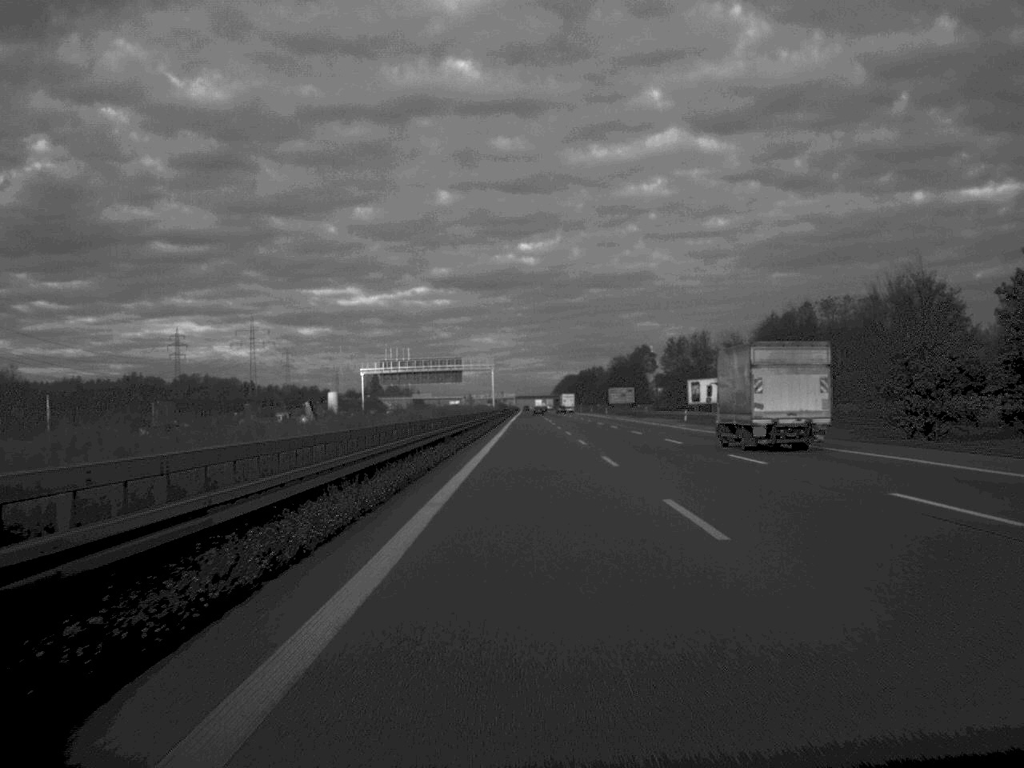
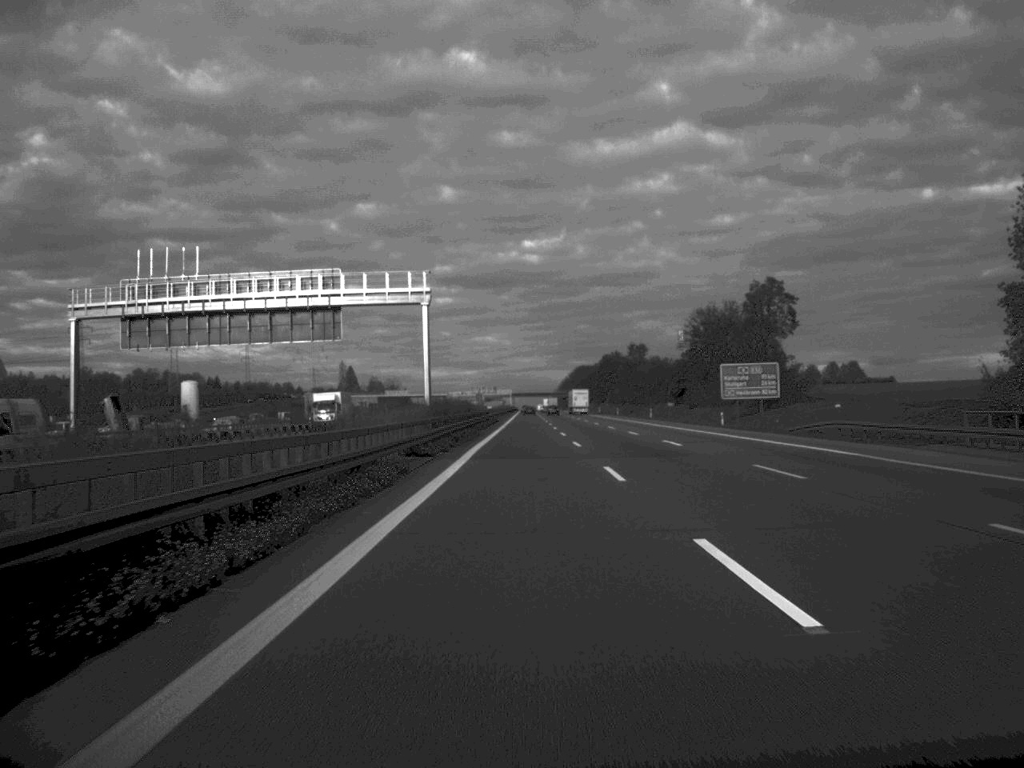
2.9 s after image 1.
(+0.2, +130.0) m; 0°
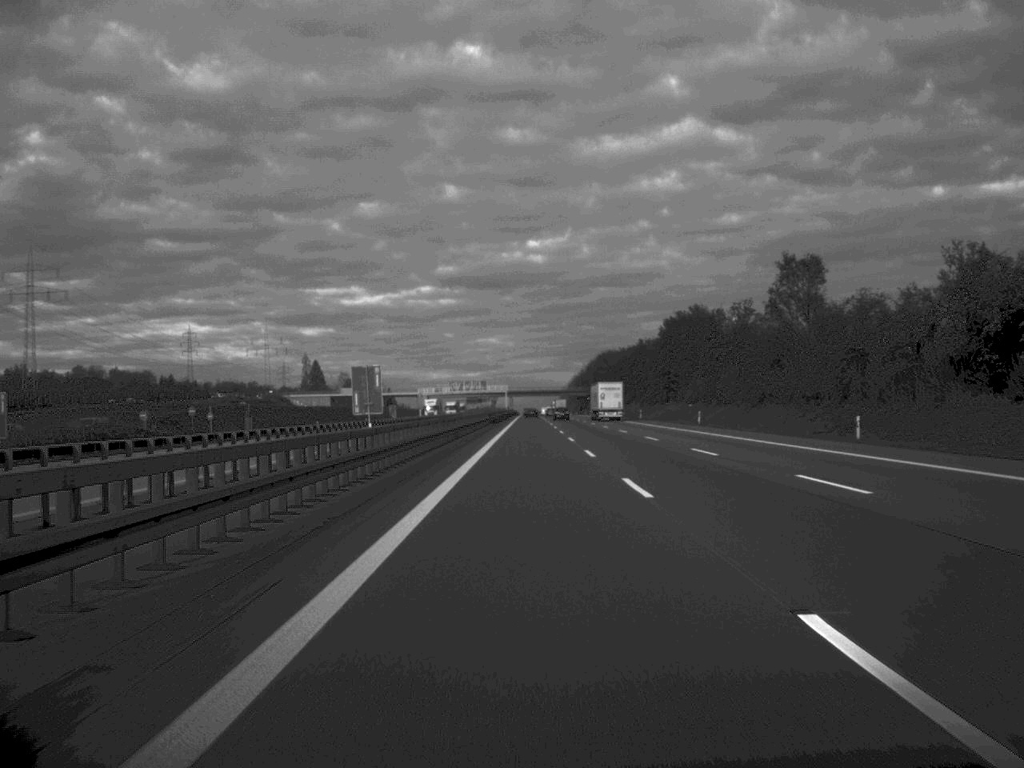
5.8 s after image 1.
(-0.2, +134.6) m; 0°
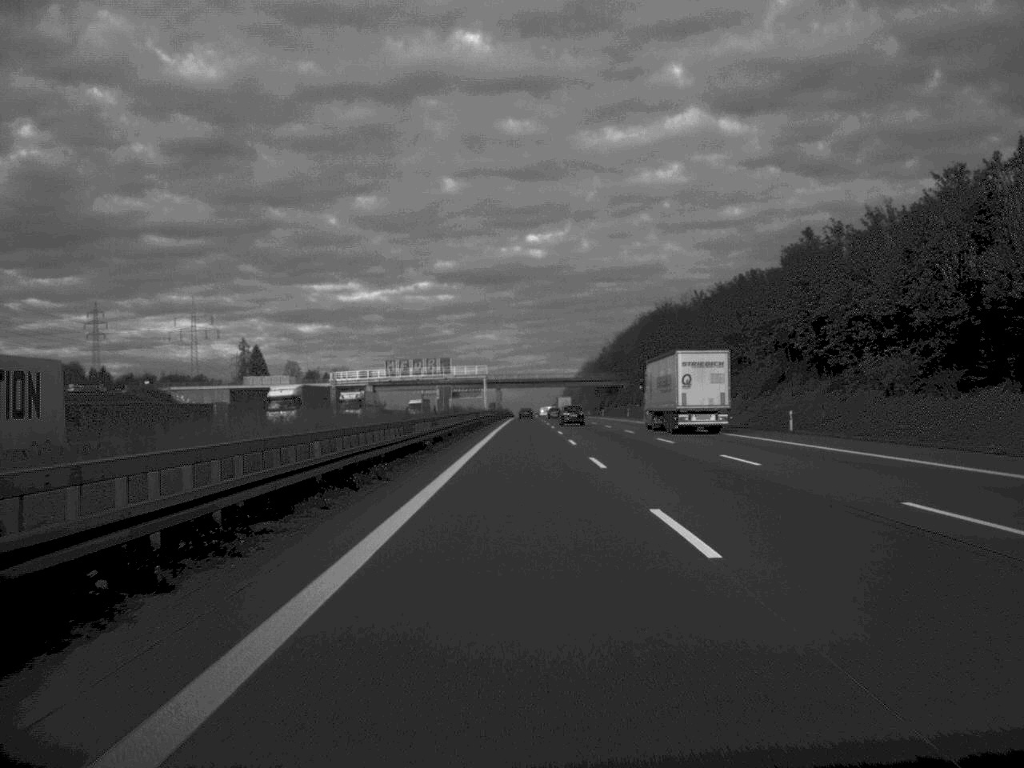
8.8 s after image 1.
(+0.3, +134.5) m; 0°
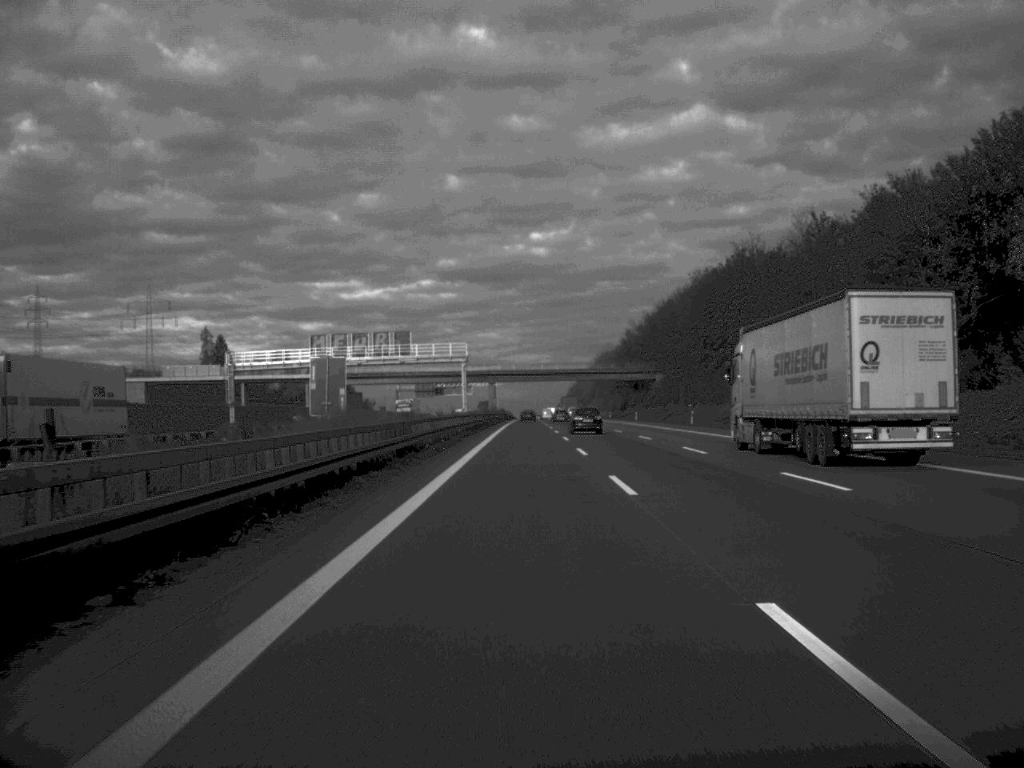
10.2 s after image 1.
(-0.1, +63.5) m; 0°
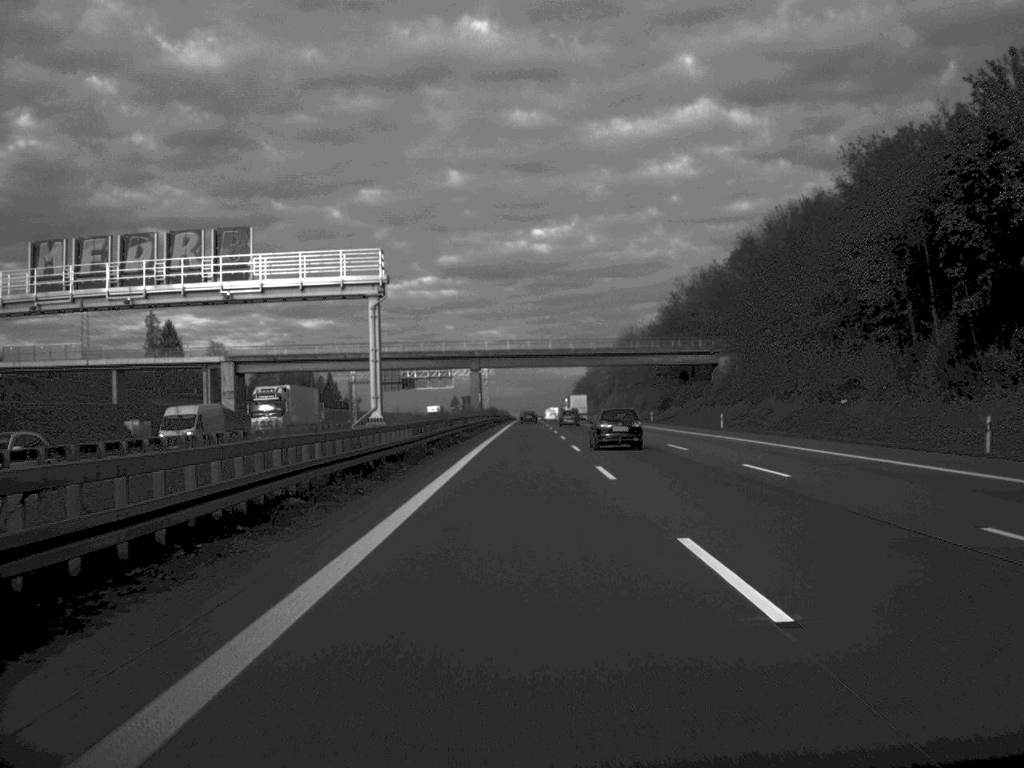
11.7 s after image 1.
(0.0, +66.6) m; 0°
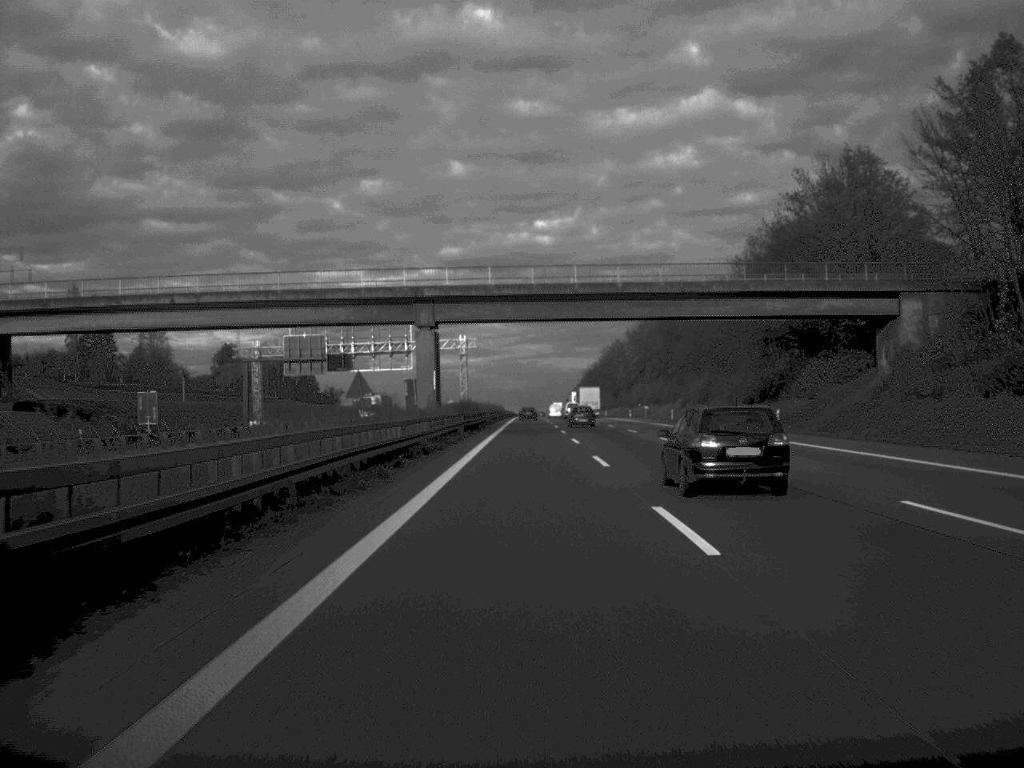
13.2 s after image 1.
(0.0, +68.1) m; 0°
